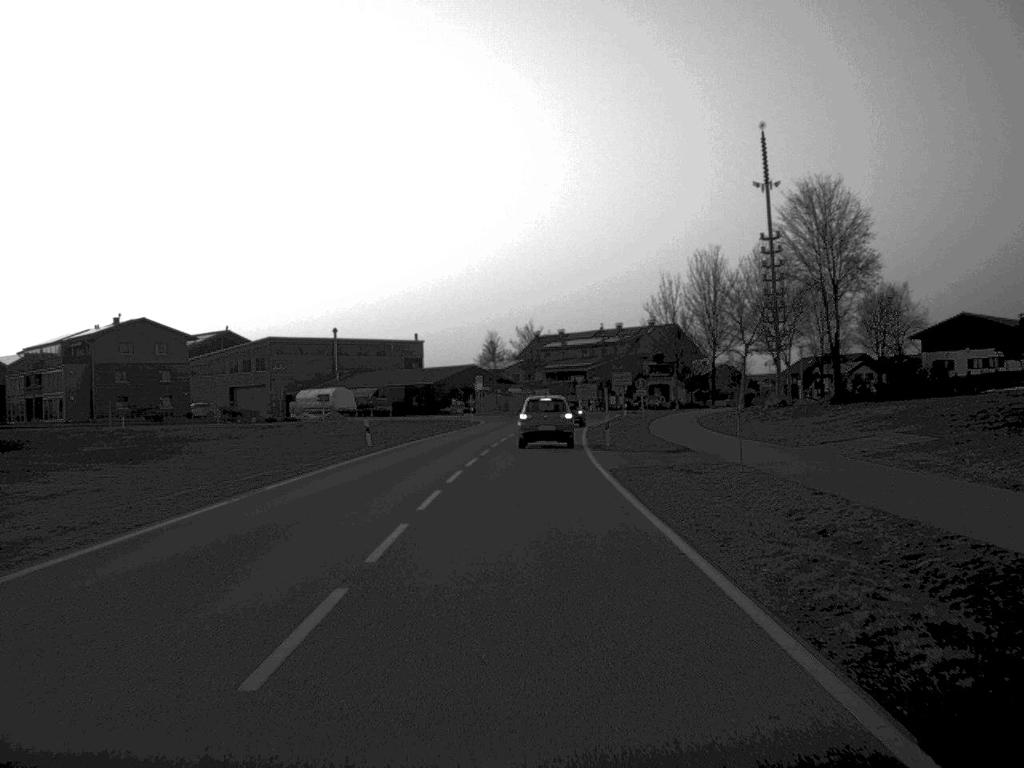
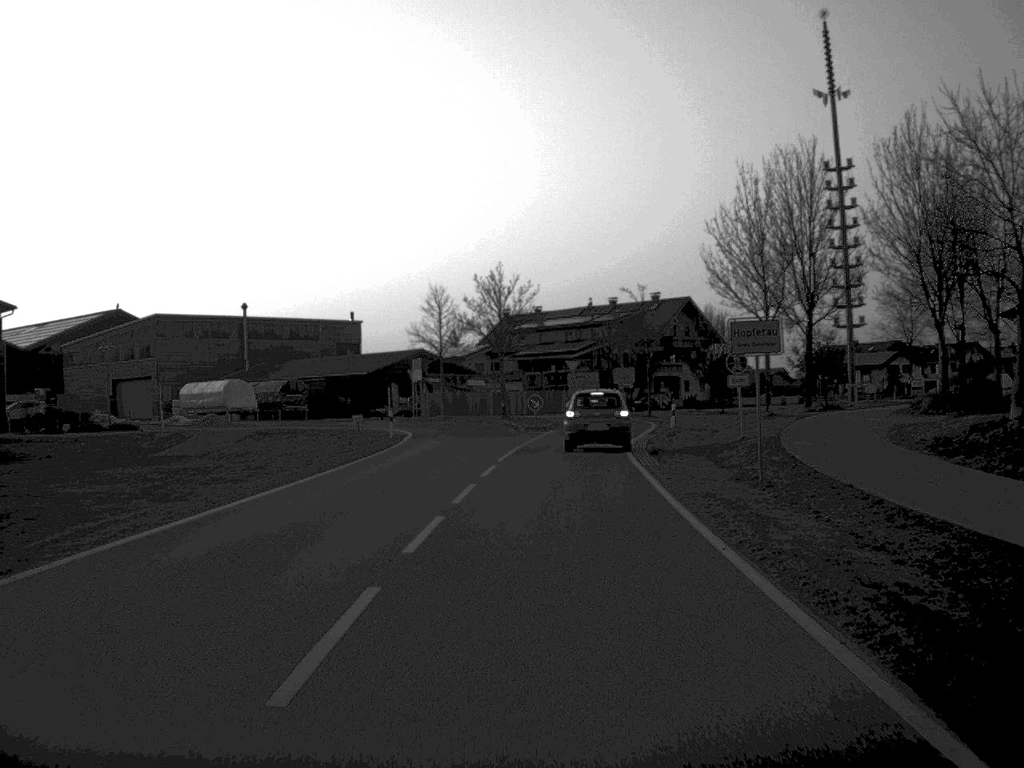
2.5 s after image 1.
(+0.2, +41.4) m; +2°
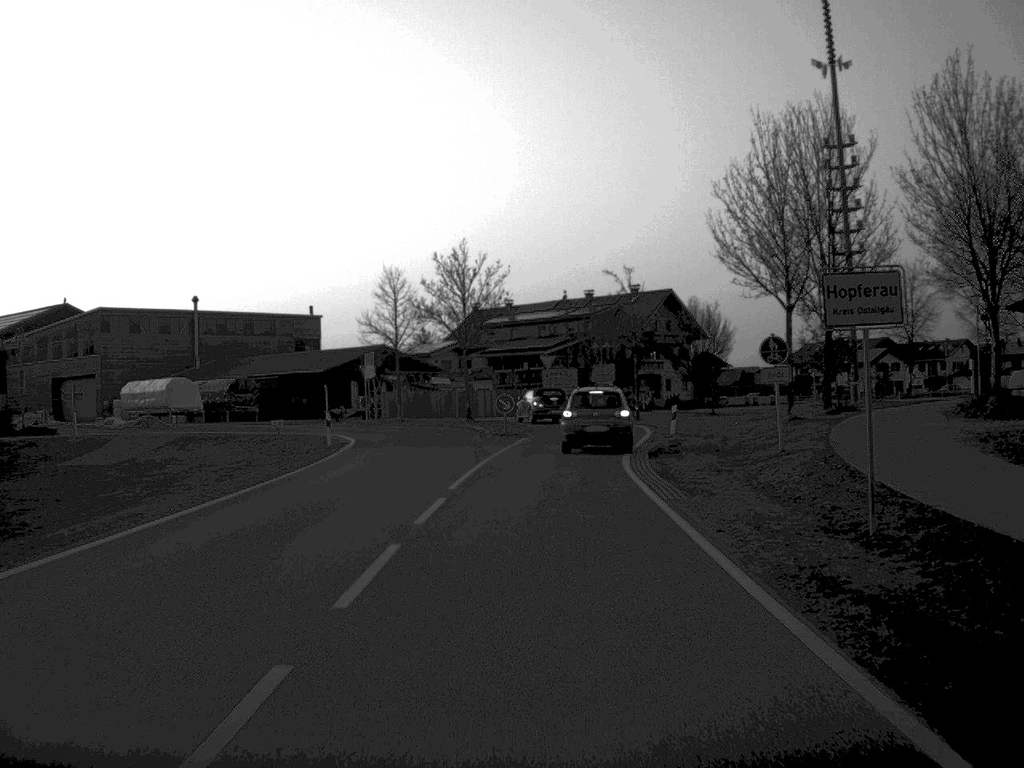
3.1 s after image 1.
(+0.1, +9.1) m; +1°
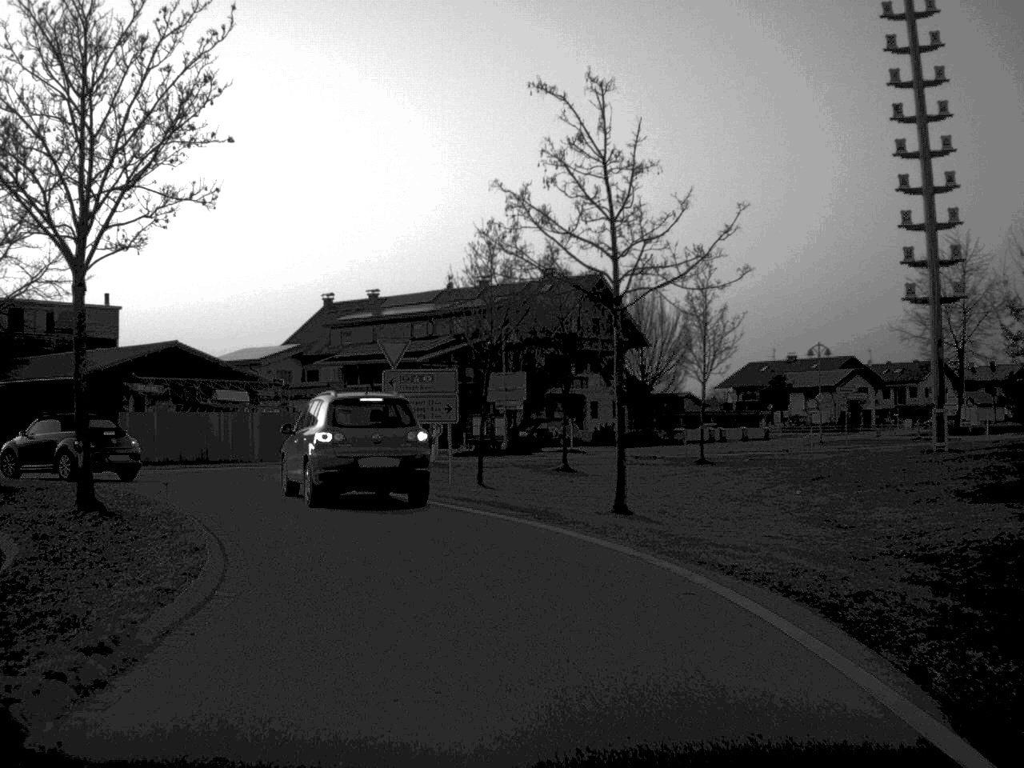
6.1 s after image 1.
(+1.7, +37.6) m; +5°
